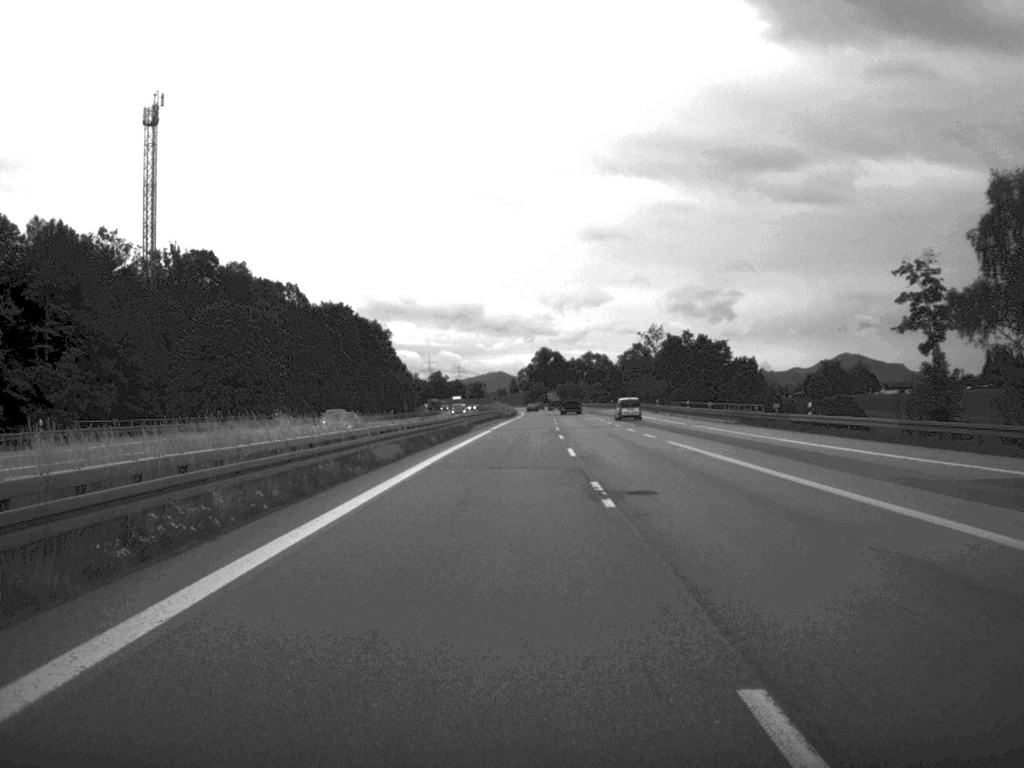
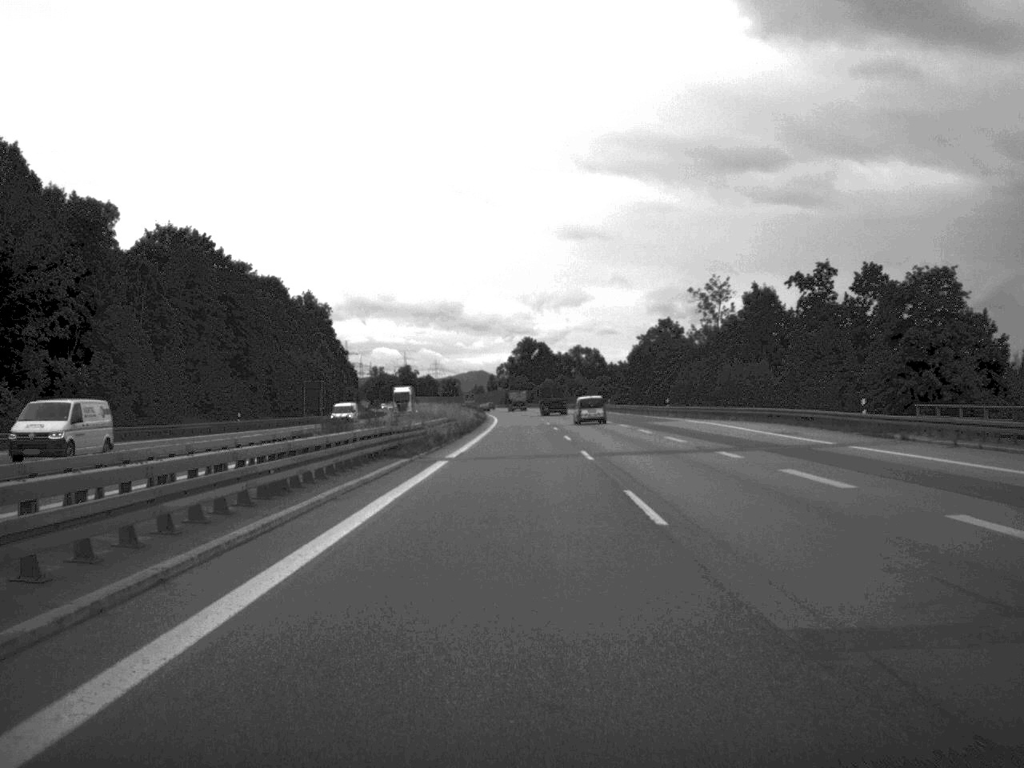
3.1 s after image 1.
(+0.4, +91.3) m; +1°
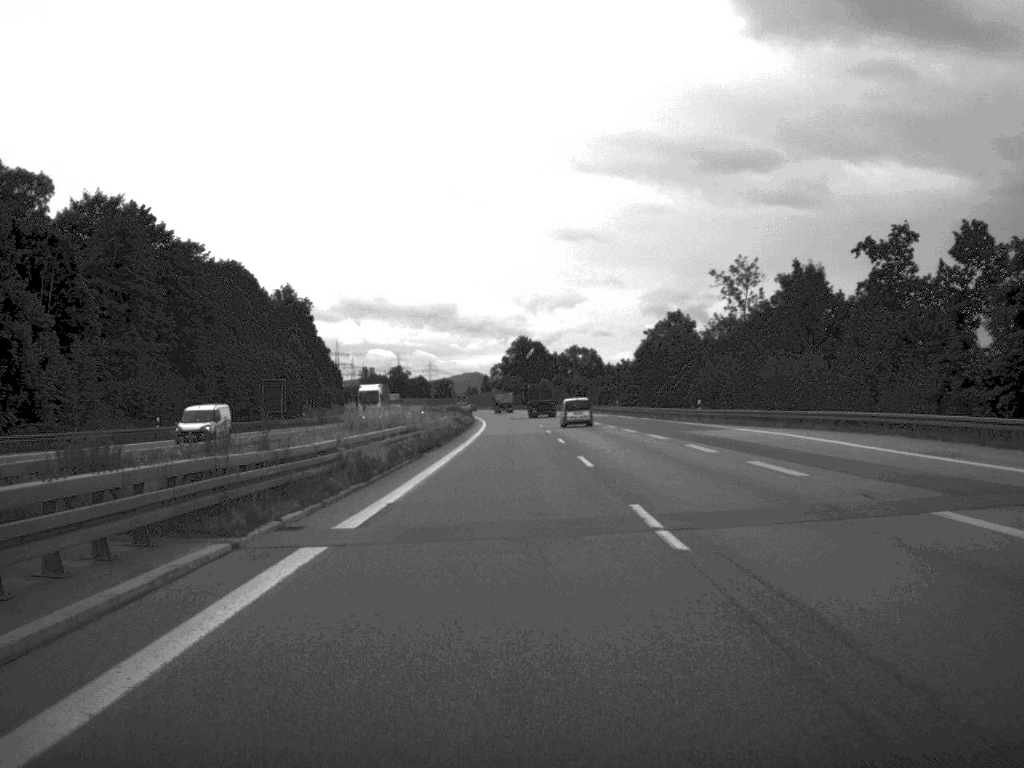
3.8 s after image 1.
(+0.1, +20.4) m; 0°
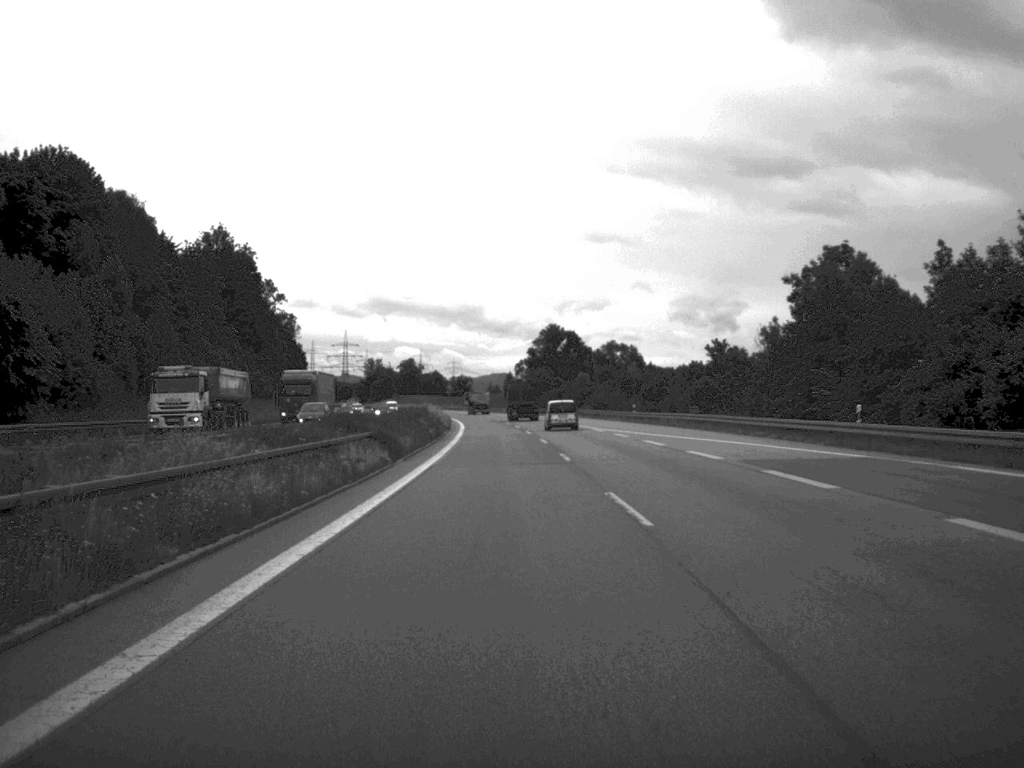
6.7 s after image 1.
(-0.7, +85.7) m; -1°
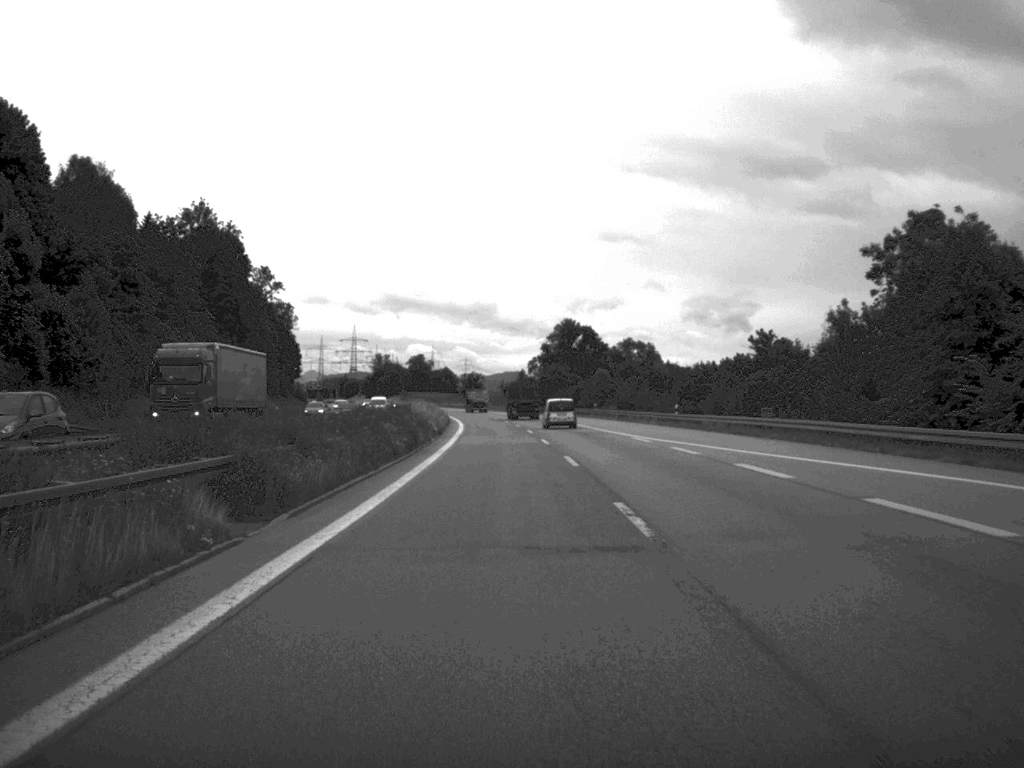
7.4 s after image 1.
(-0.1, +19.9) m; -1°
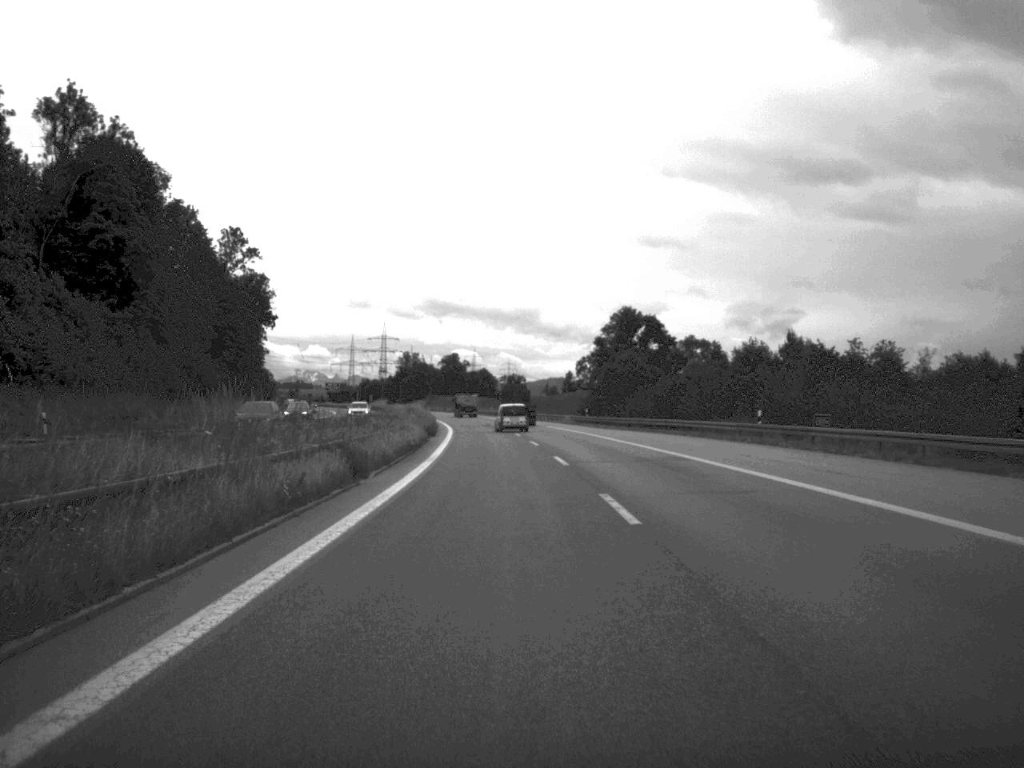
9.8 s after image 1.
(-1.3, +68.0) m; -2°
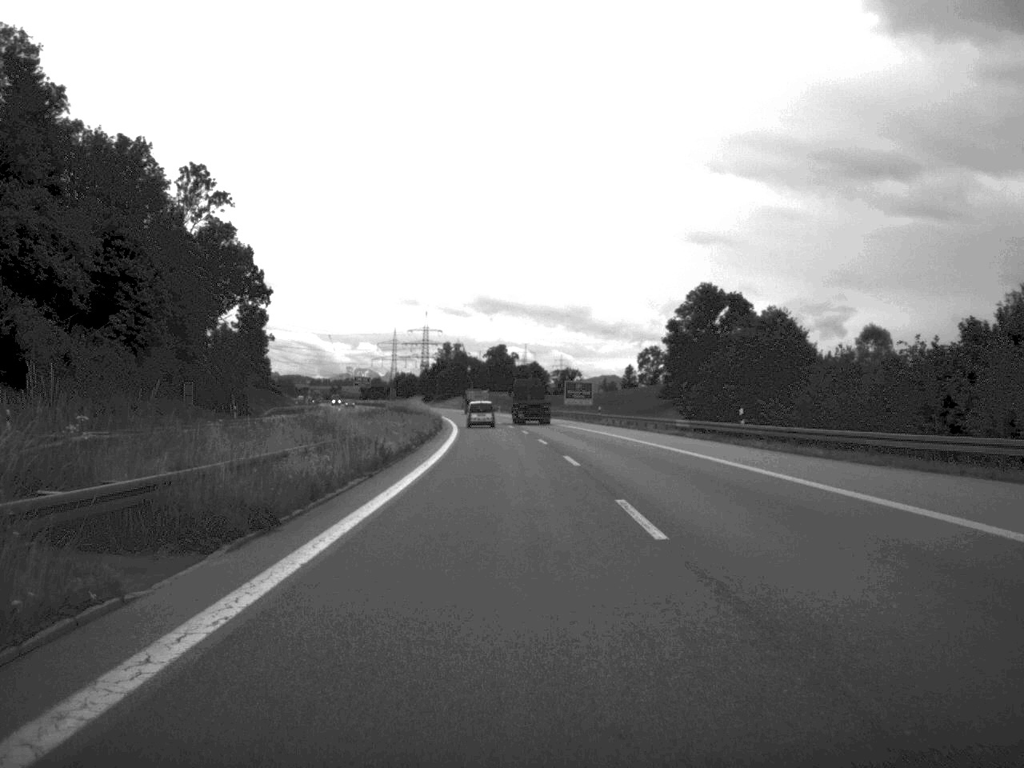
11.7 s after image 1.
(-1.3, +55.2) m; -2°
